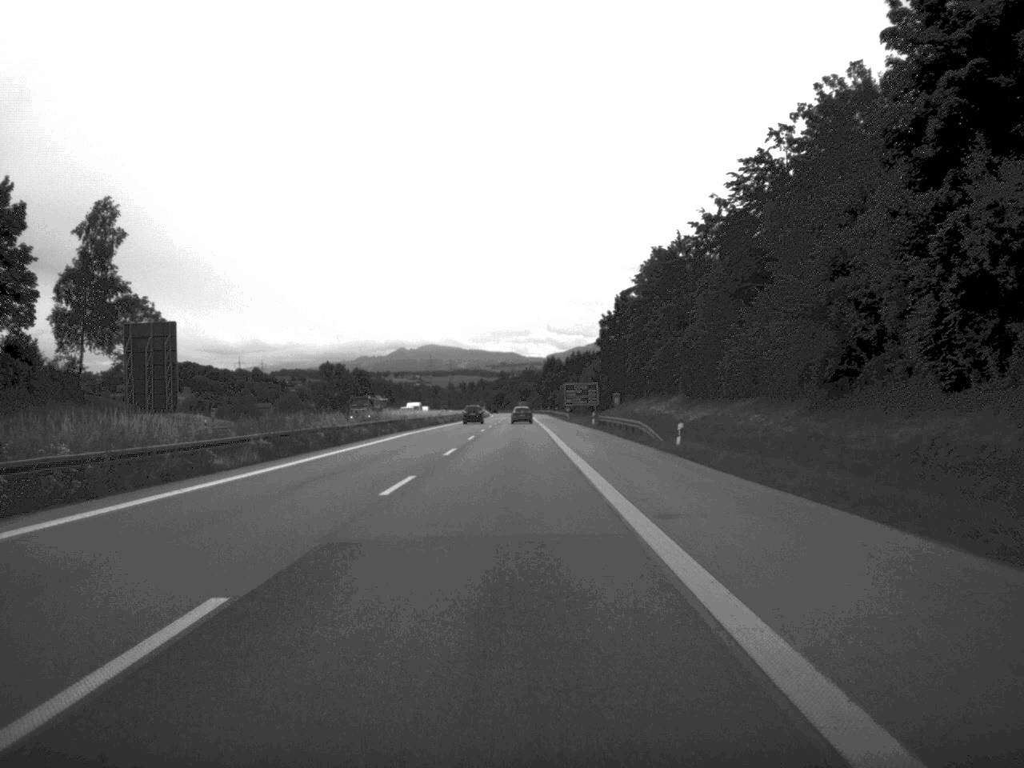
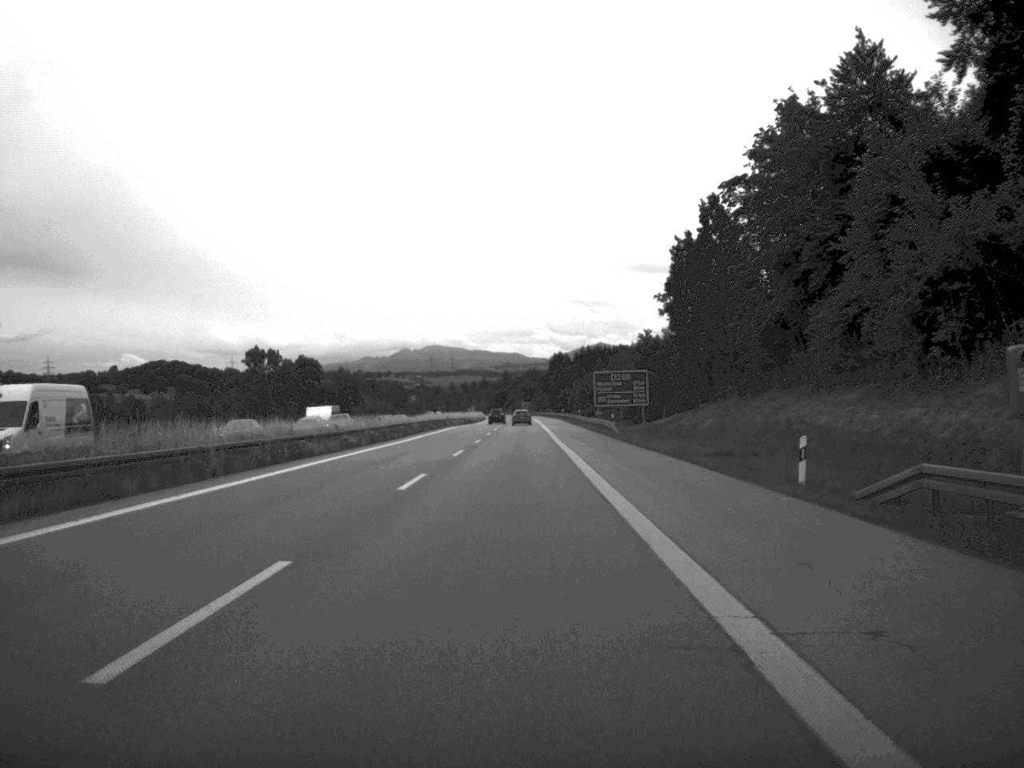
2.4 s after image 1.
(-0.2, +68.2) m; 0°
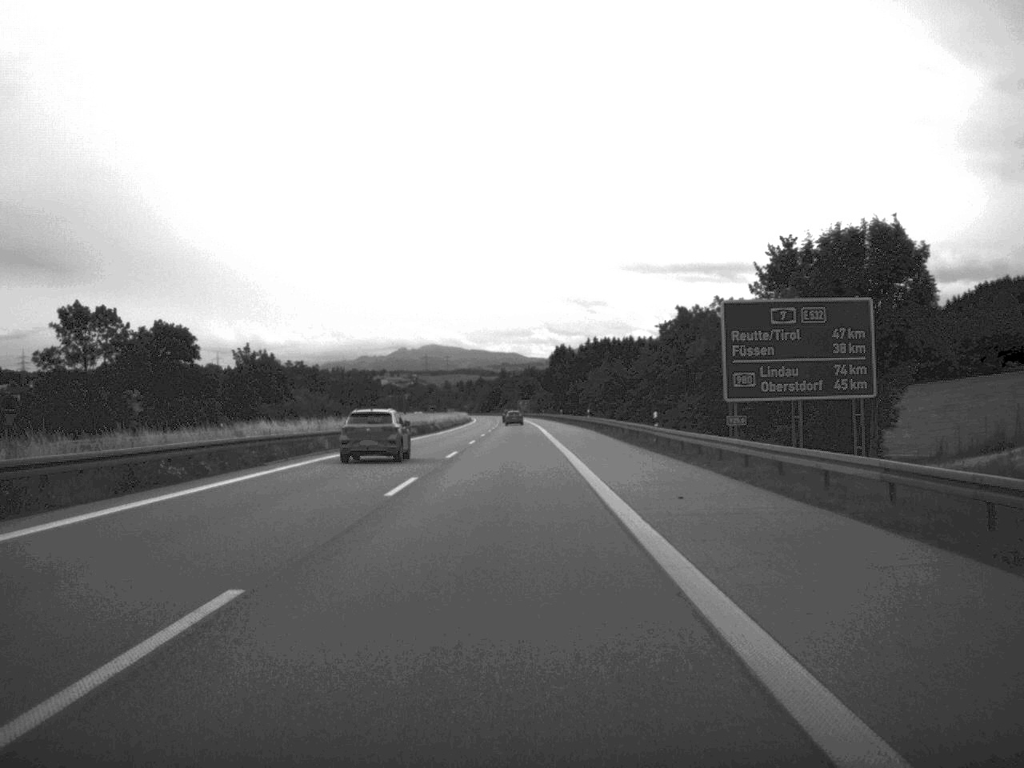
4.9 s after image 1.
(0.0, +73.2) m; 0°
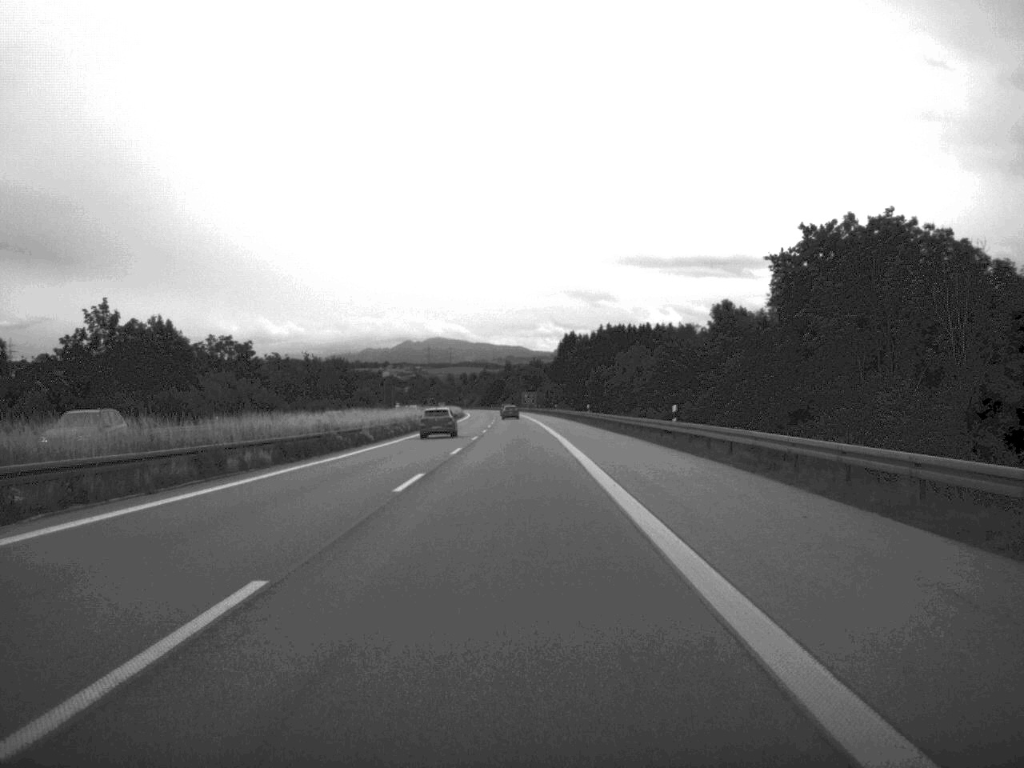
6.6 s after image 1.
(-0.2, +52.7) m; 0°
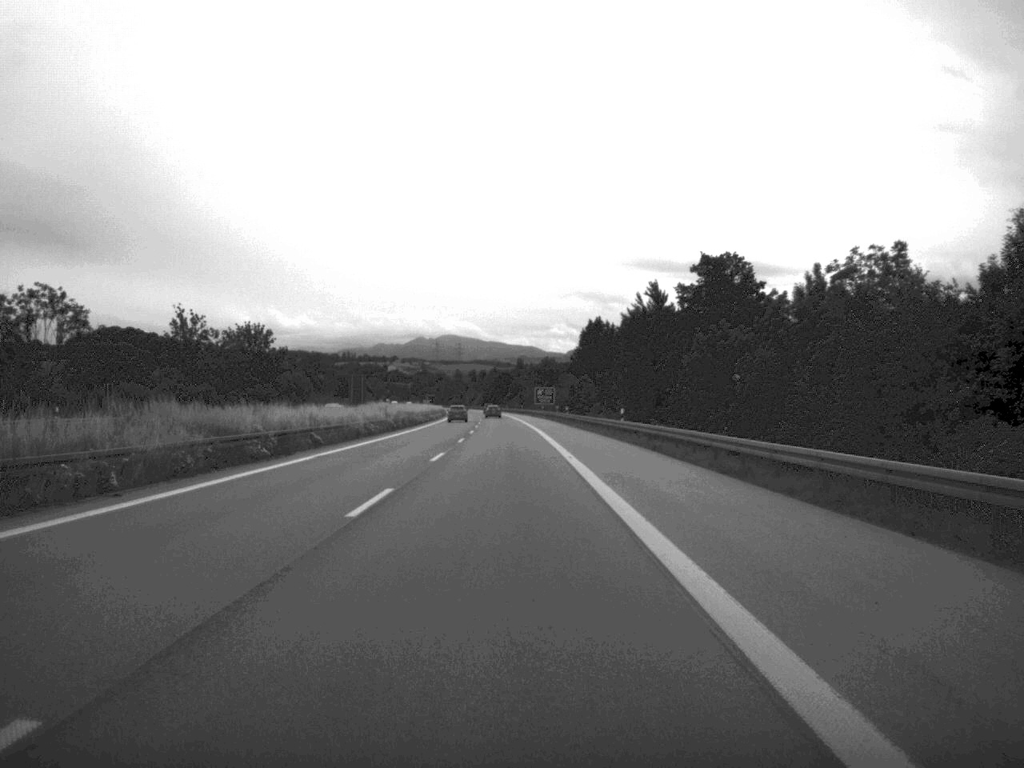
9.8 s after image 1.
(-0.4, +93.9) m; -1°
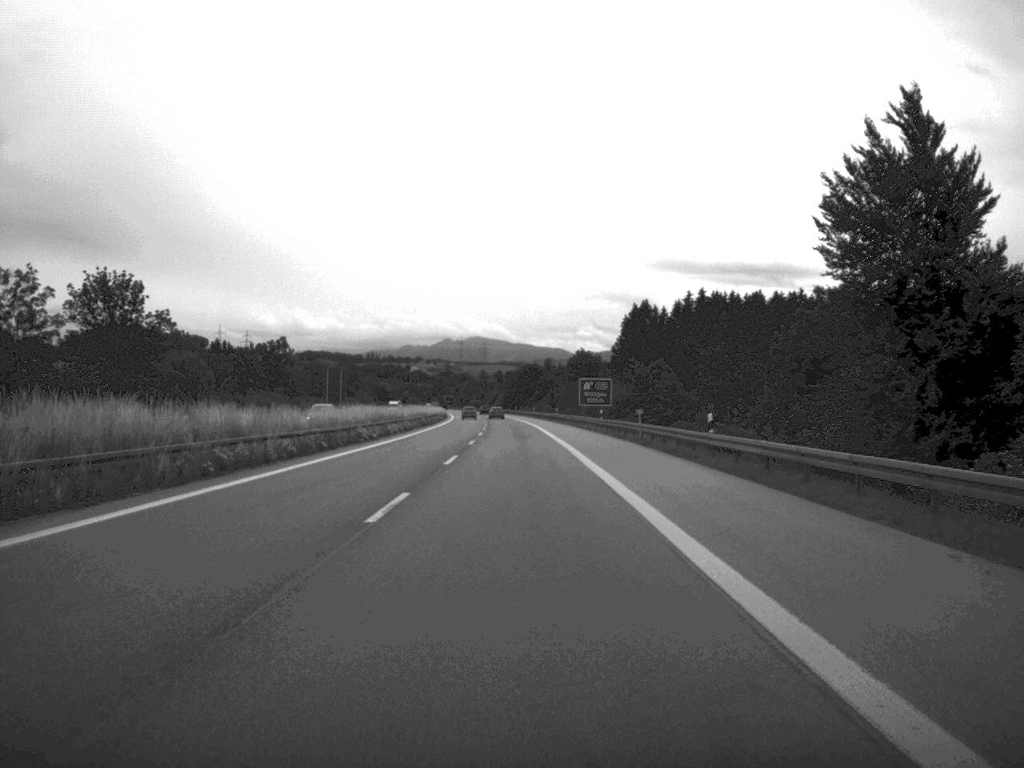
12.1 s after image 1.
(-1.0, +71.9) m; -1°
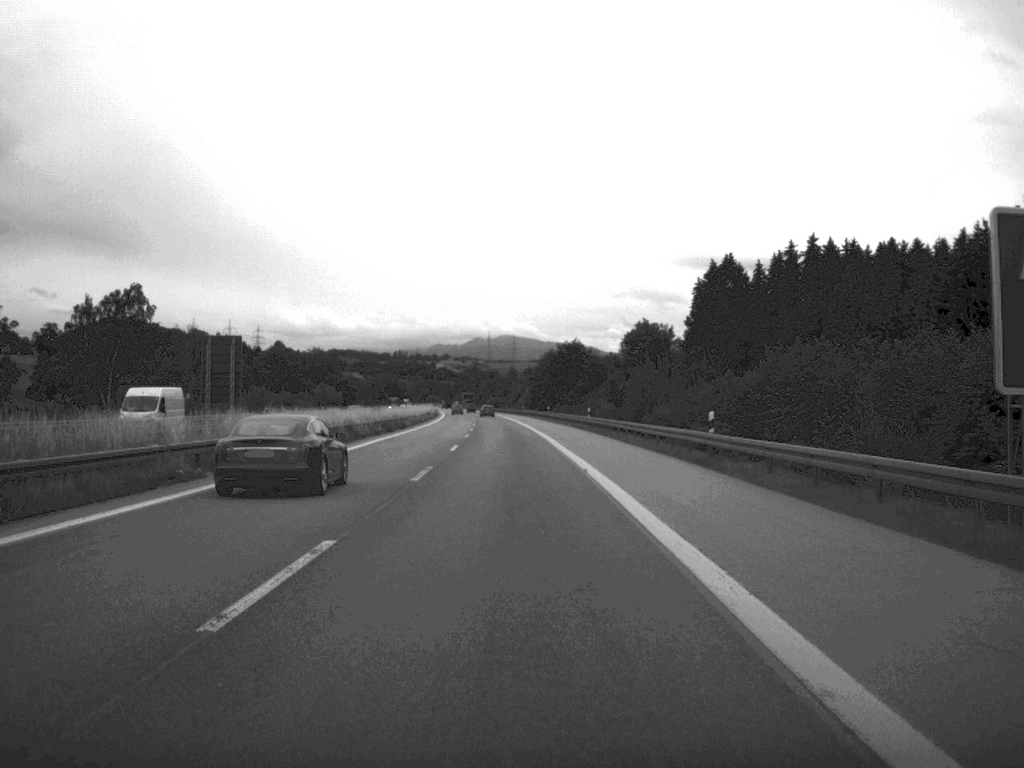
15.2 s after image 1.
(-1.0, +97.0) m; -2°
